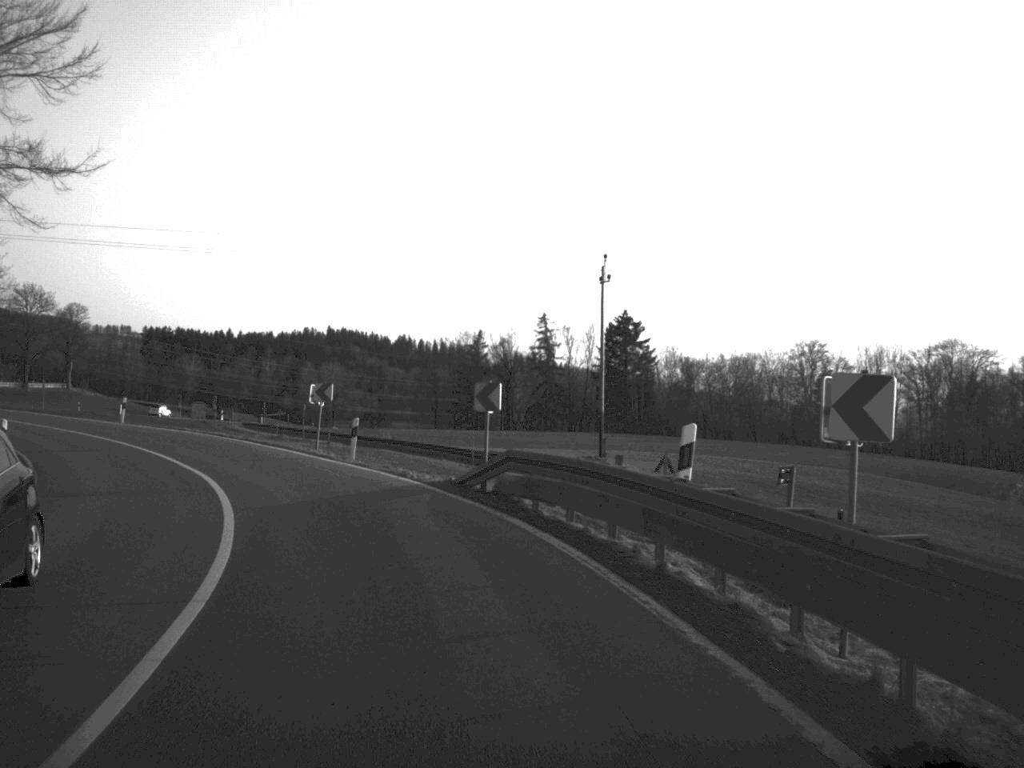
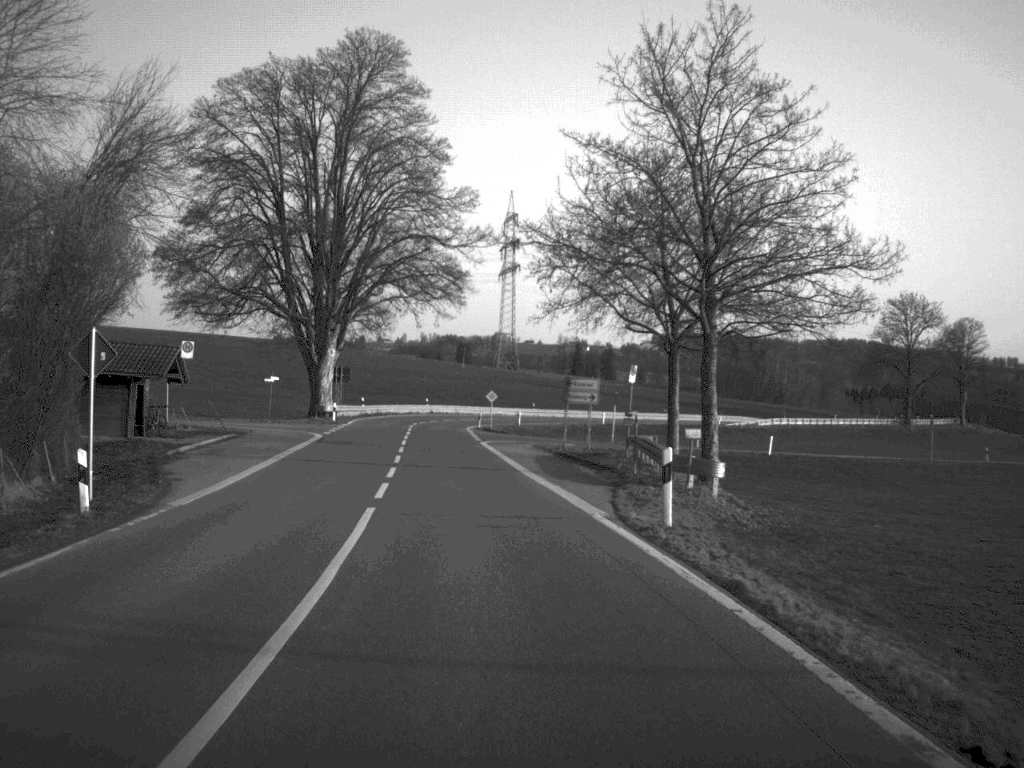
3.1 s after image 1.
(-19.0, +49.6) m; -39°
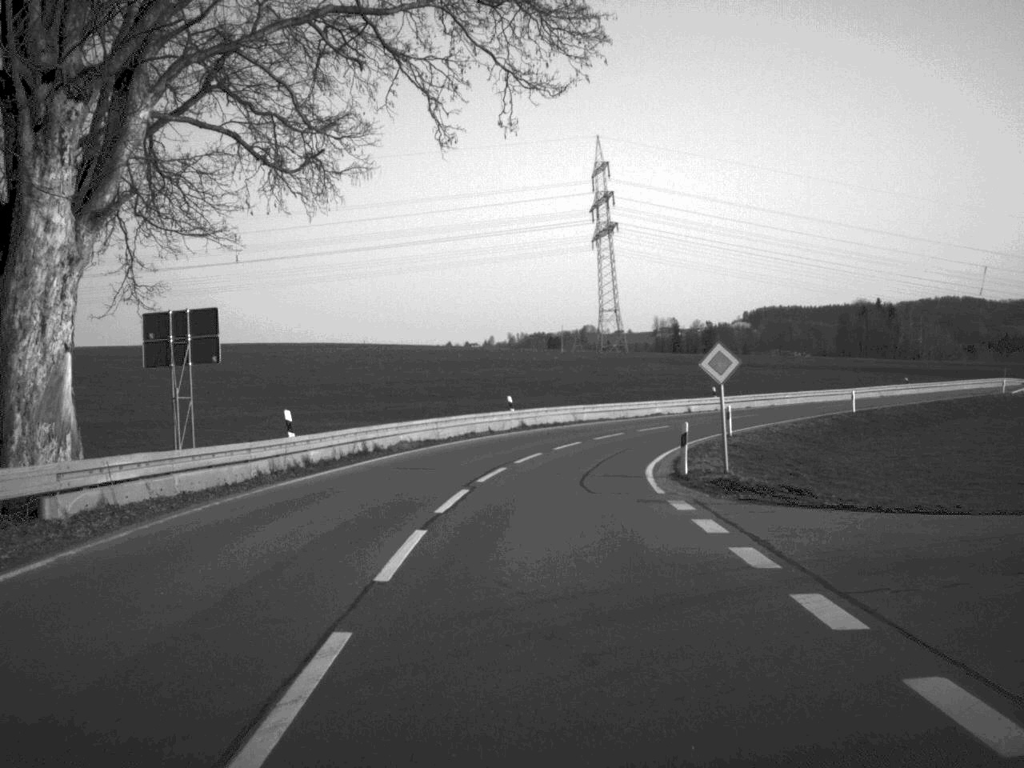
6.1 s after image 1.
(-3.8, +59.4) m; -4°
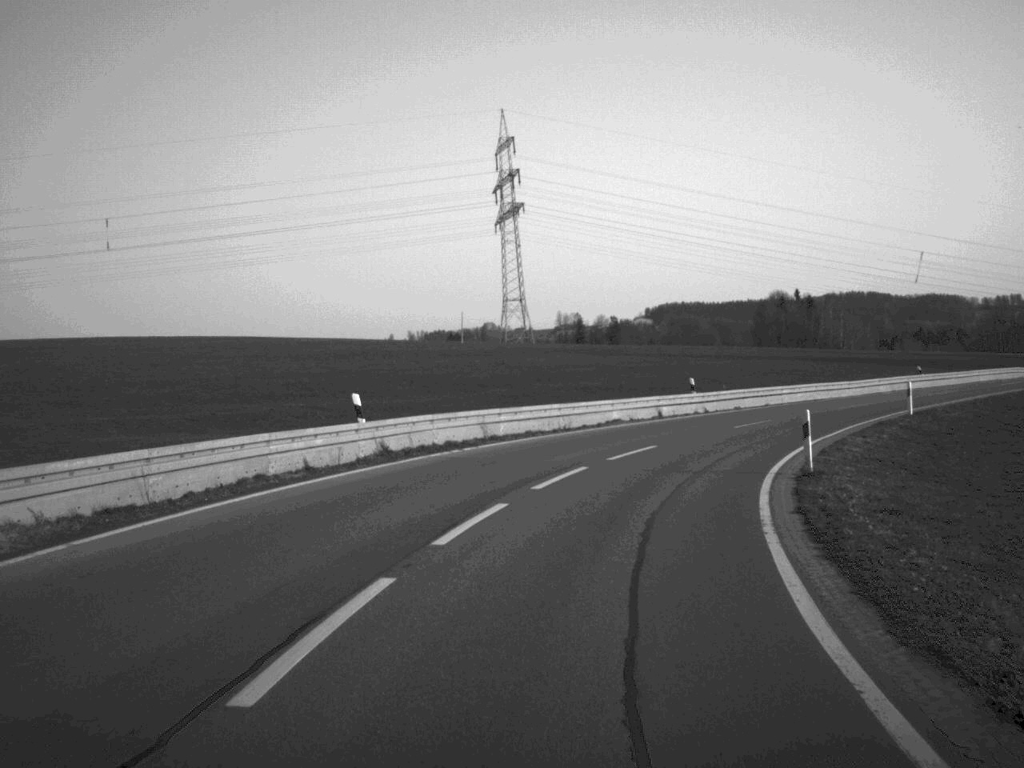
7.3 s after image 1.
(+0.6, +22.9) m; +5°
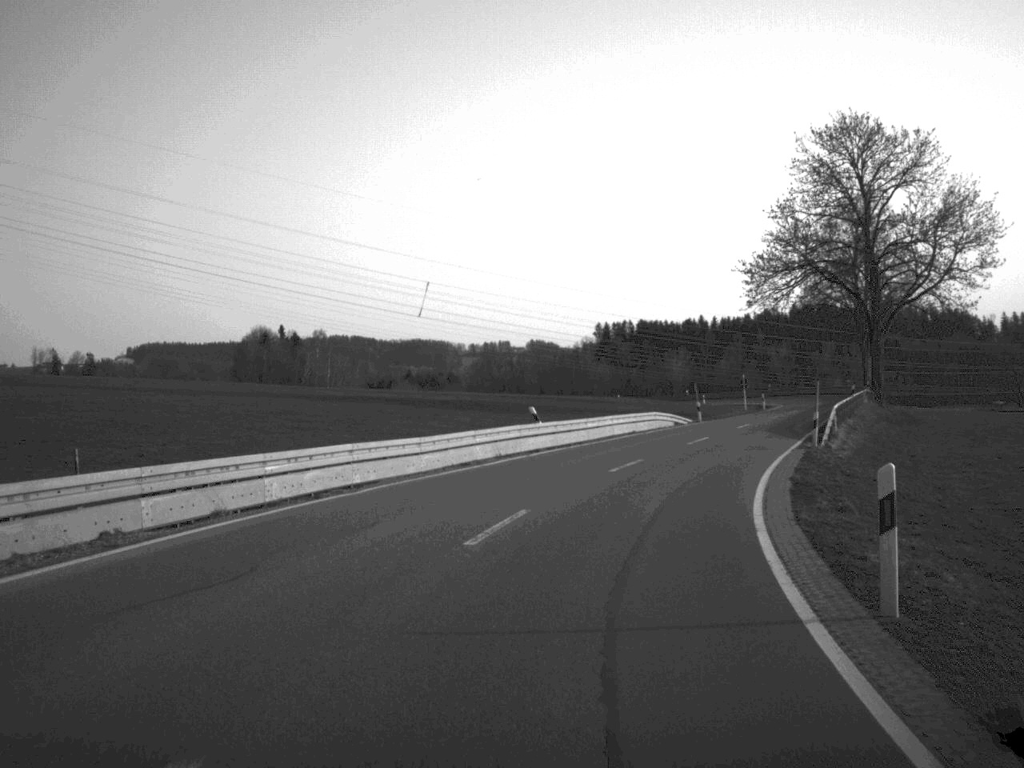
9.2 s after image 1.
(+6.5, +33.4) m; +24°
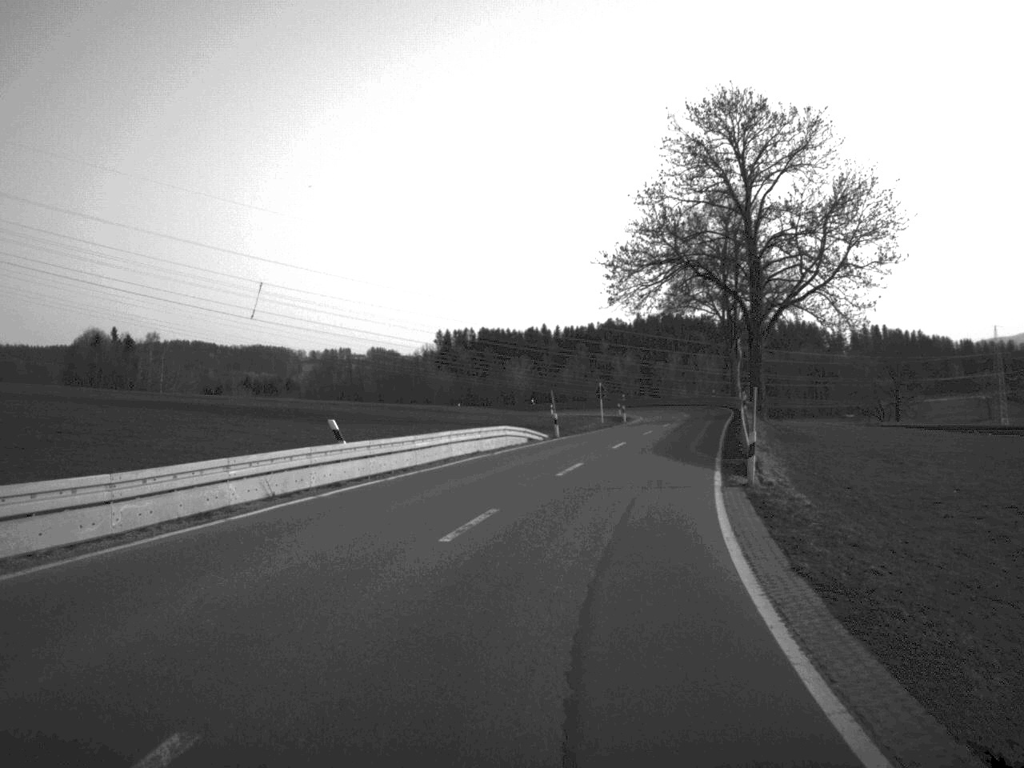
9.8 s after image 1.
(+0.7, +11.3) m; +7°
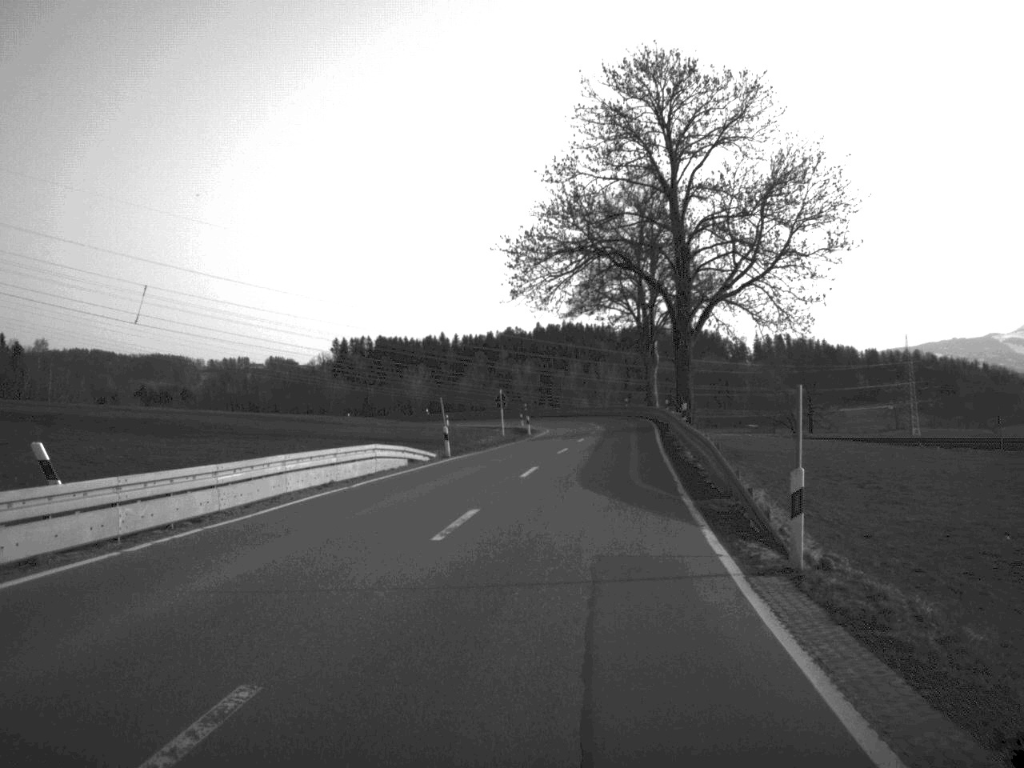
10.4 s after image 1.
(+0.4, +10.9) m; +4°
